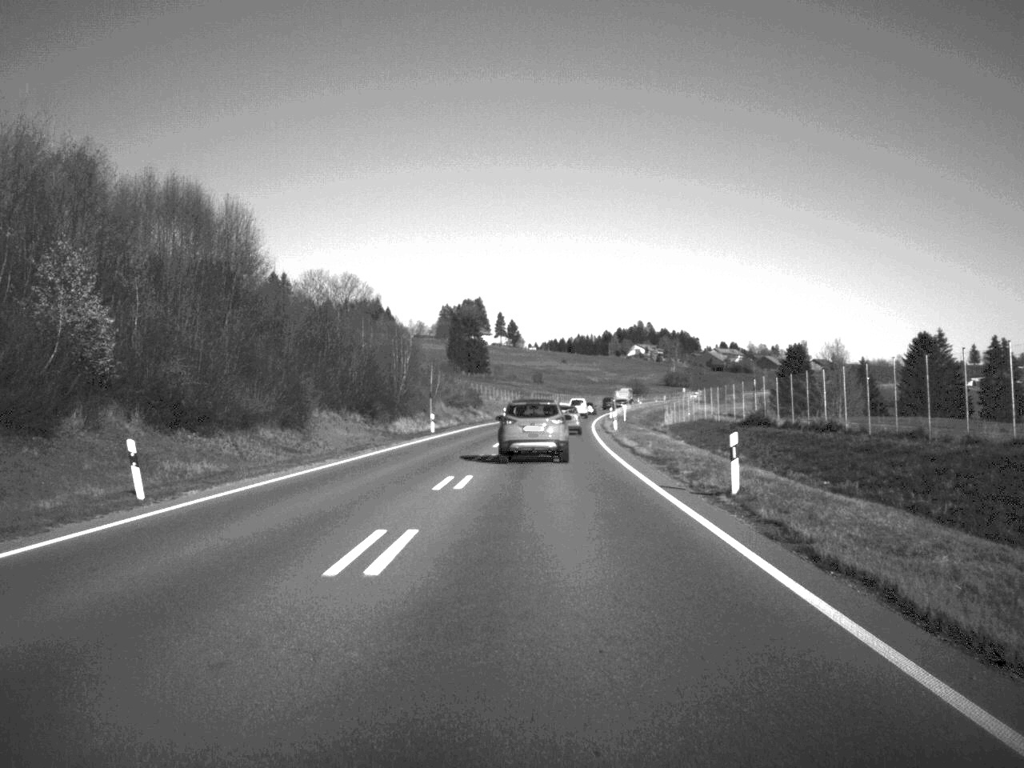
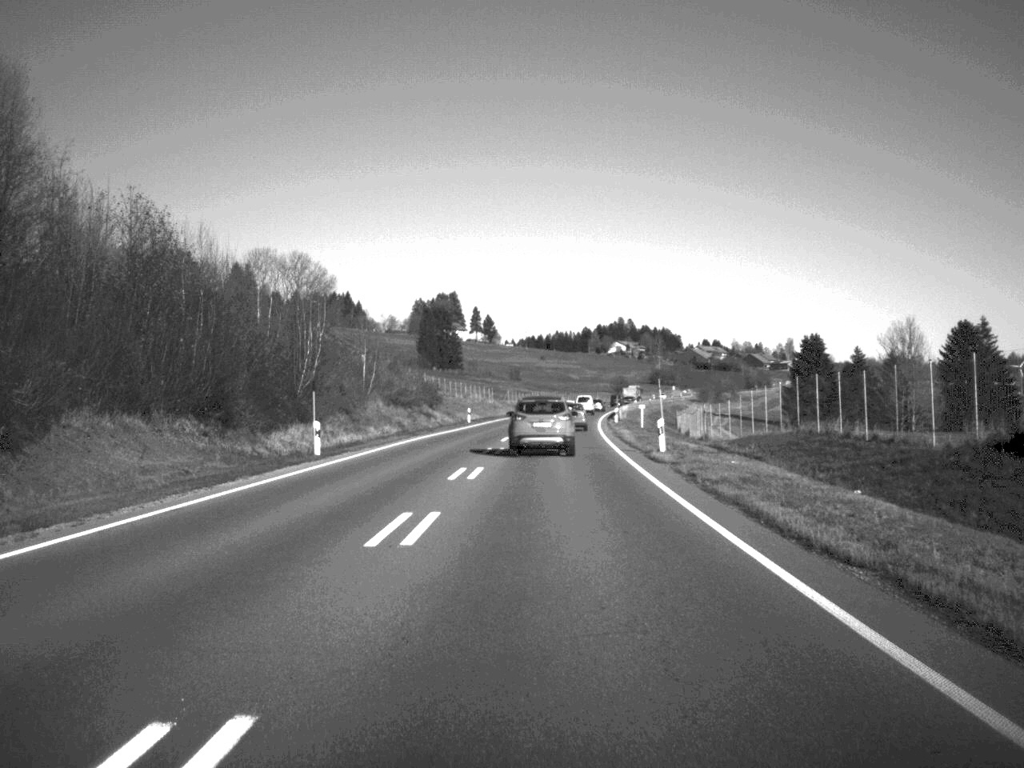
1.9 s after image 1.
(+0.3, +33.3) m; +1°
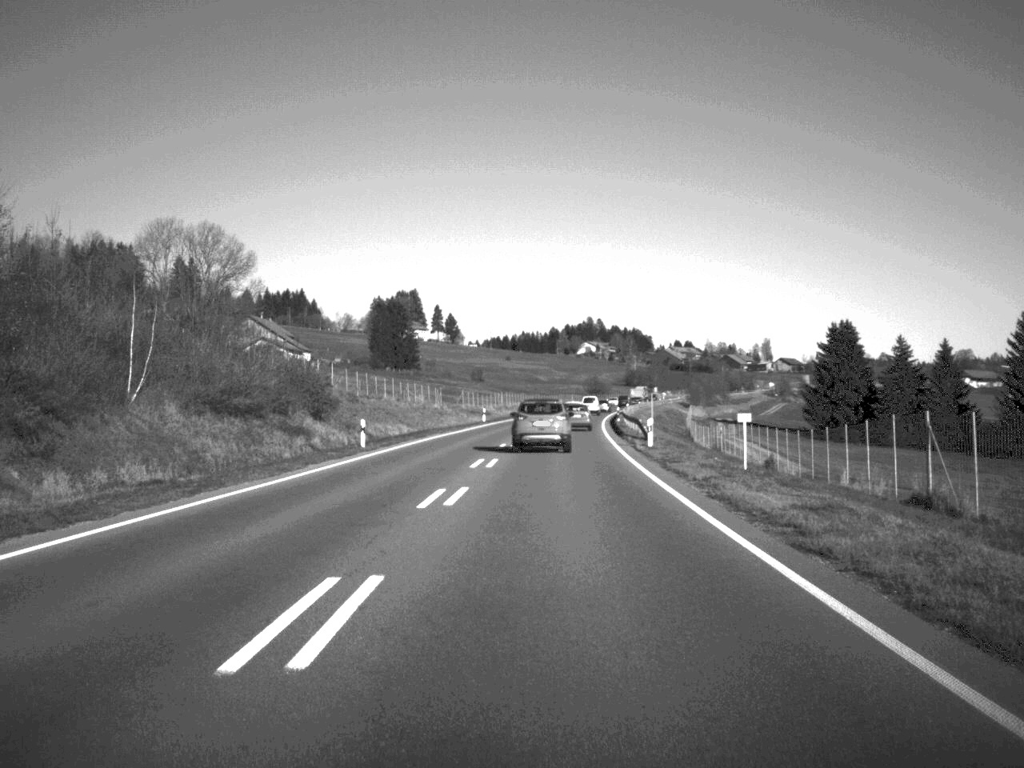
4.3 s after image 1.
(+0.6, +42.2) m; +1°
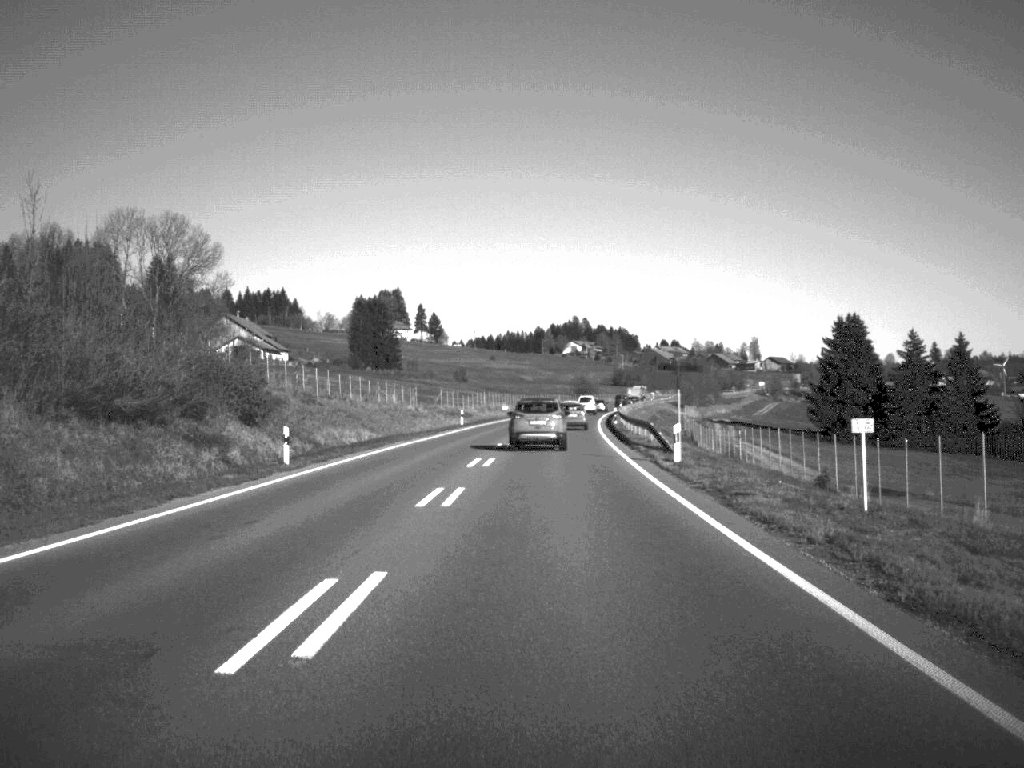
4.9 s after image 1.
(+0.1, +11.8) m; +1°
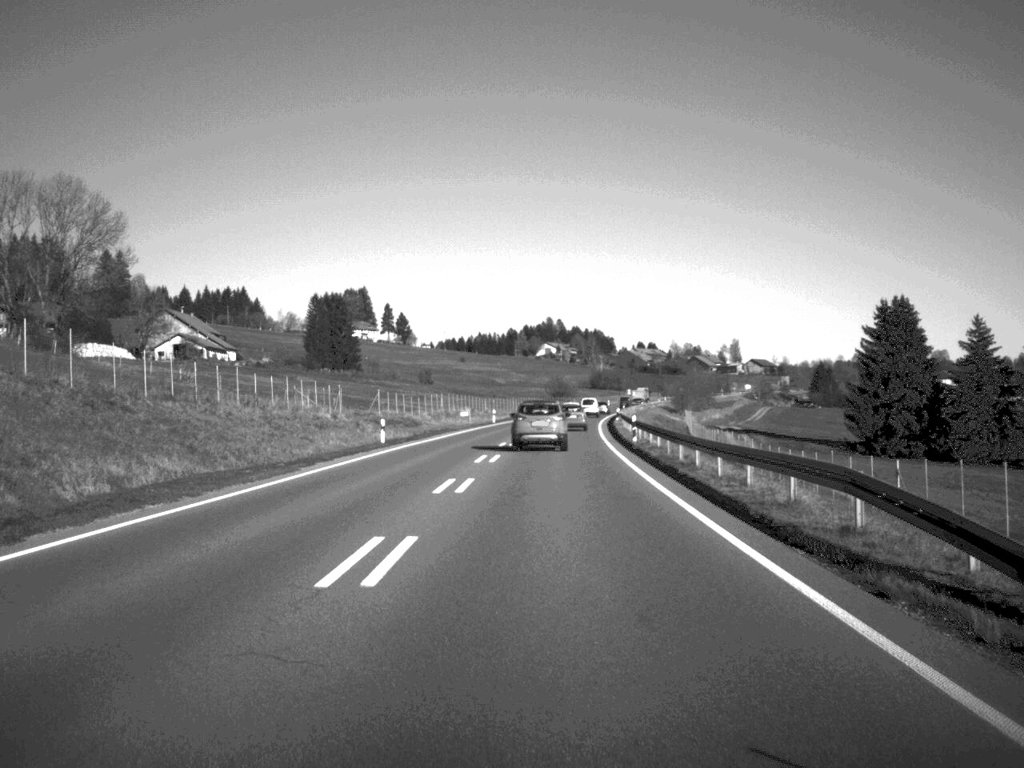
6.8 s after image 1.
(+0.4, +32.3) m; +1°
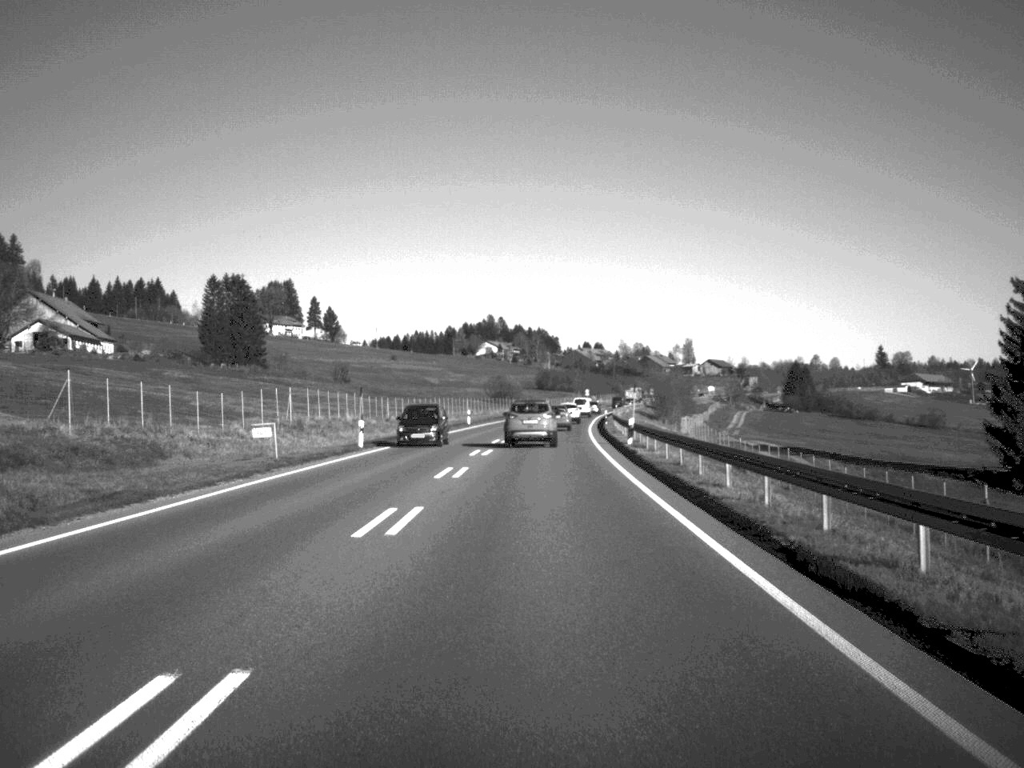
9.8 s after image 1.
(+1.3, +55.3) m; +3°
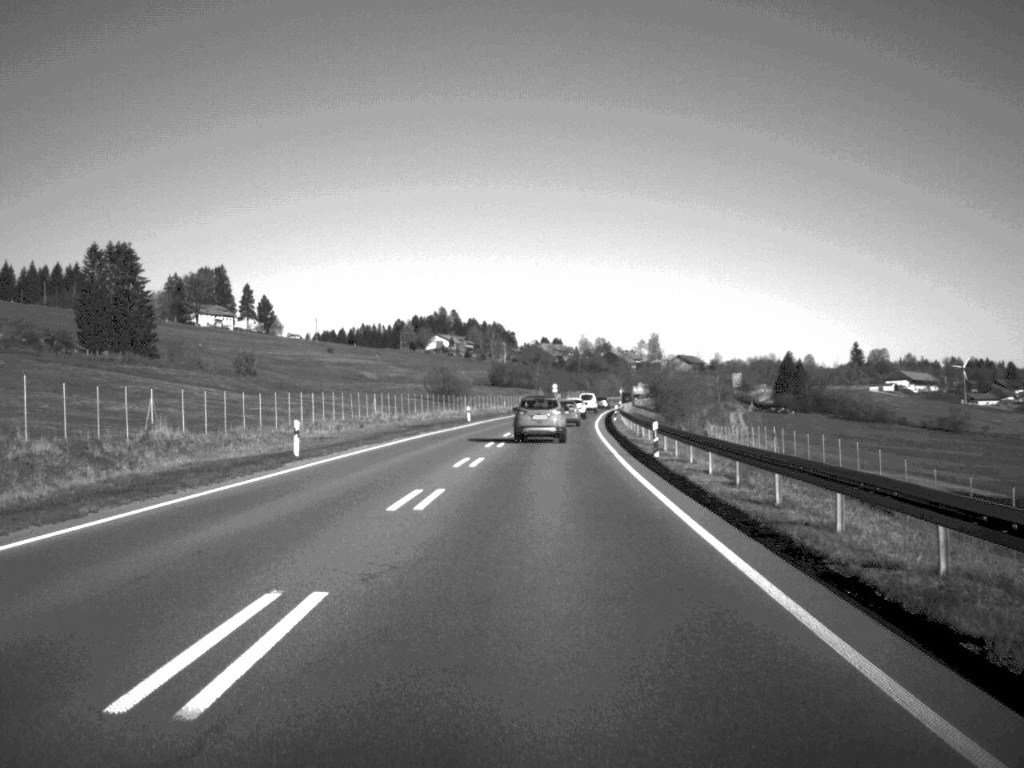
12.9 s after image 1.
(+0.9, +56.4) m; +2°
